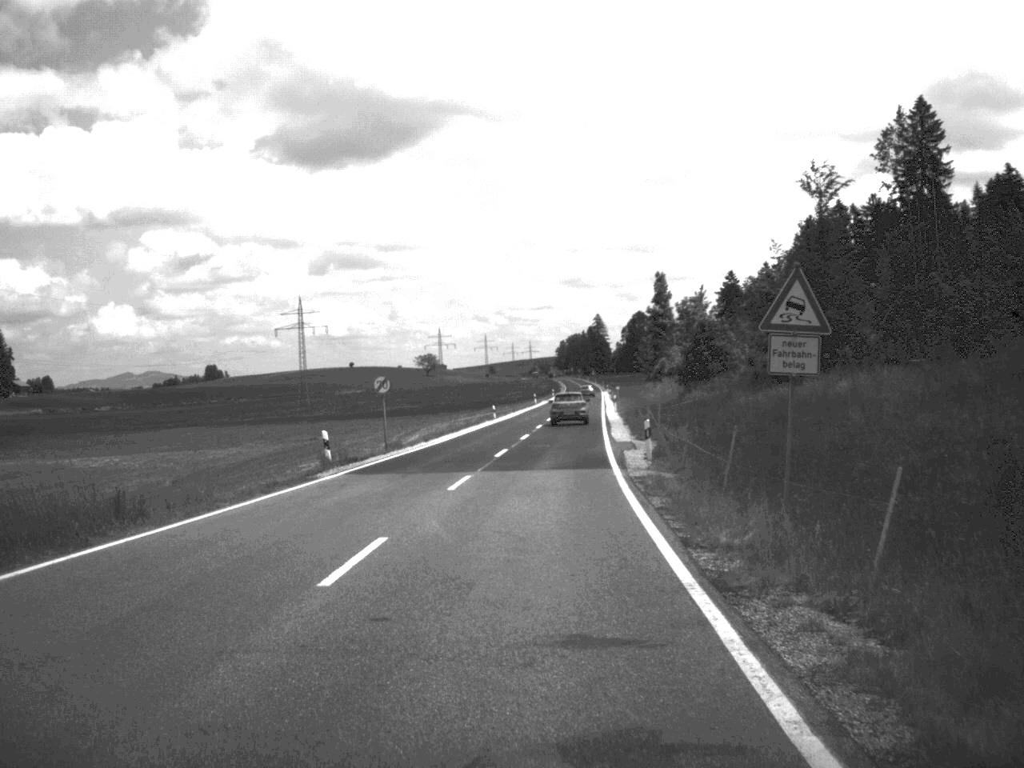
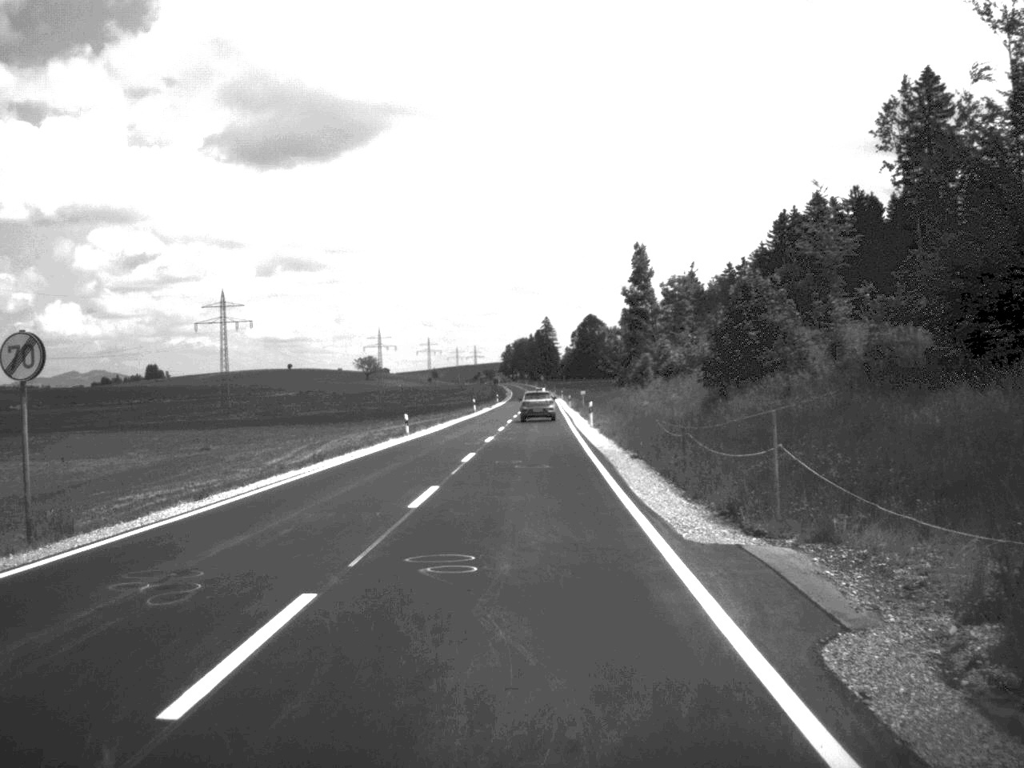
(+0.6, +28.0) m; +2°
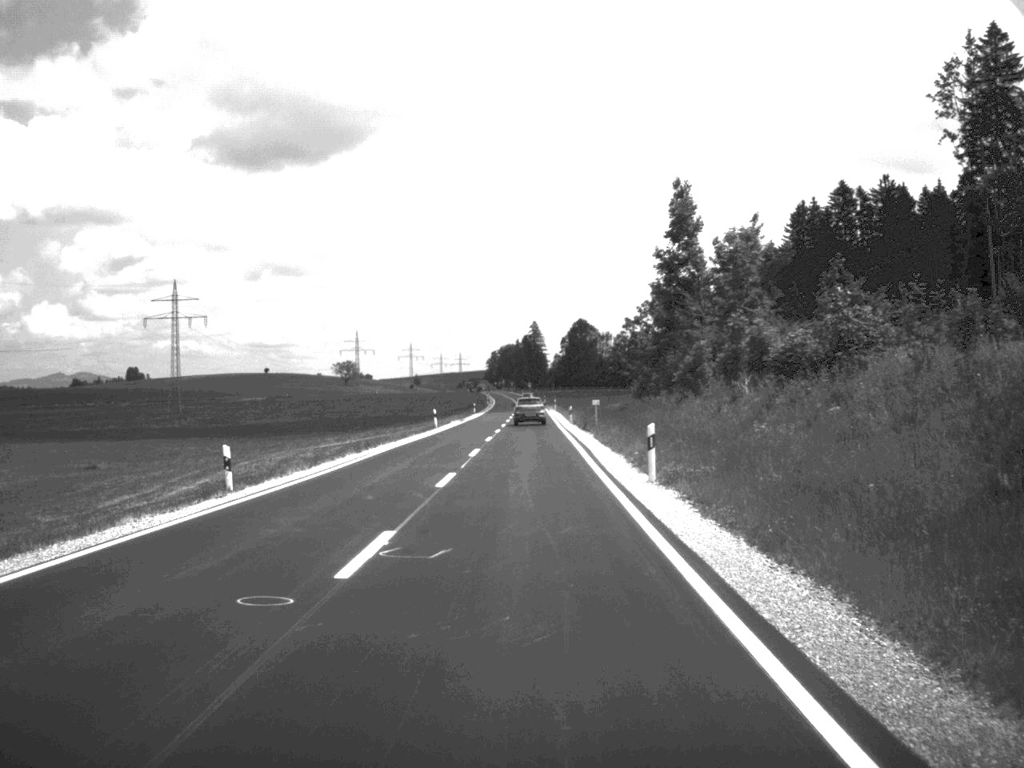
(+0.2, +30.5) m; 0°
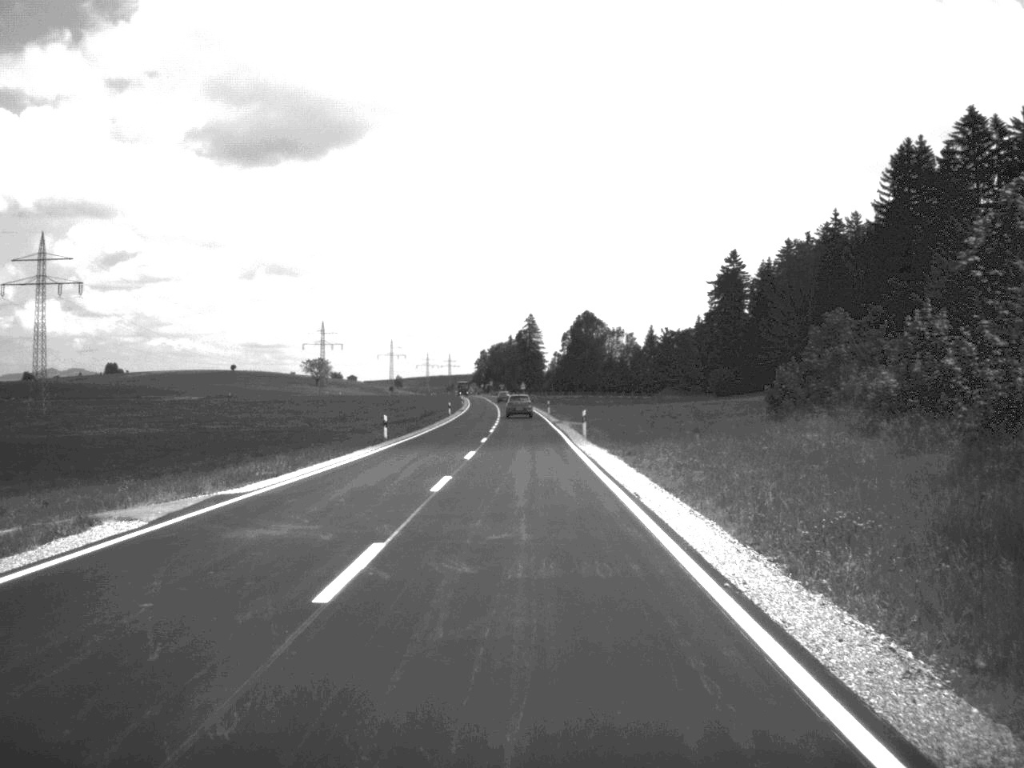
(+0.2, +72.4) m; 0°
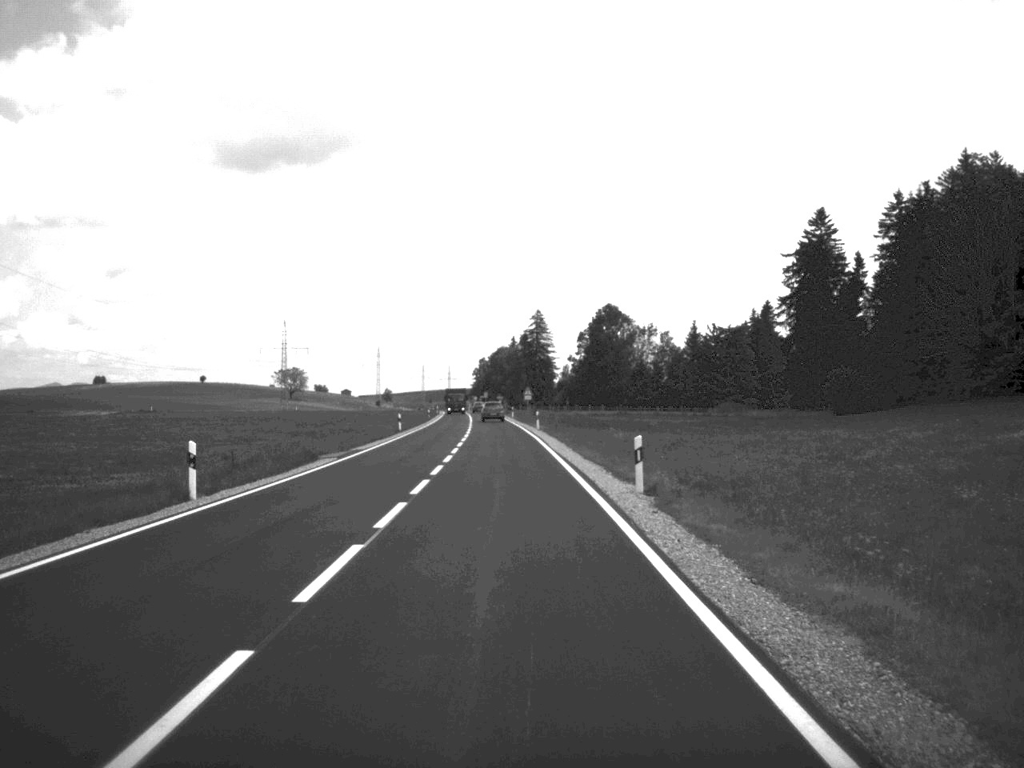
(-0.2, +76.9) m; -1°
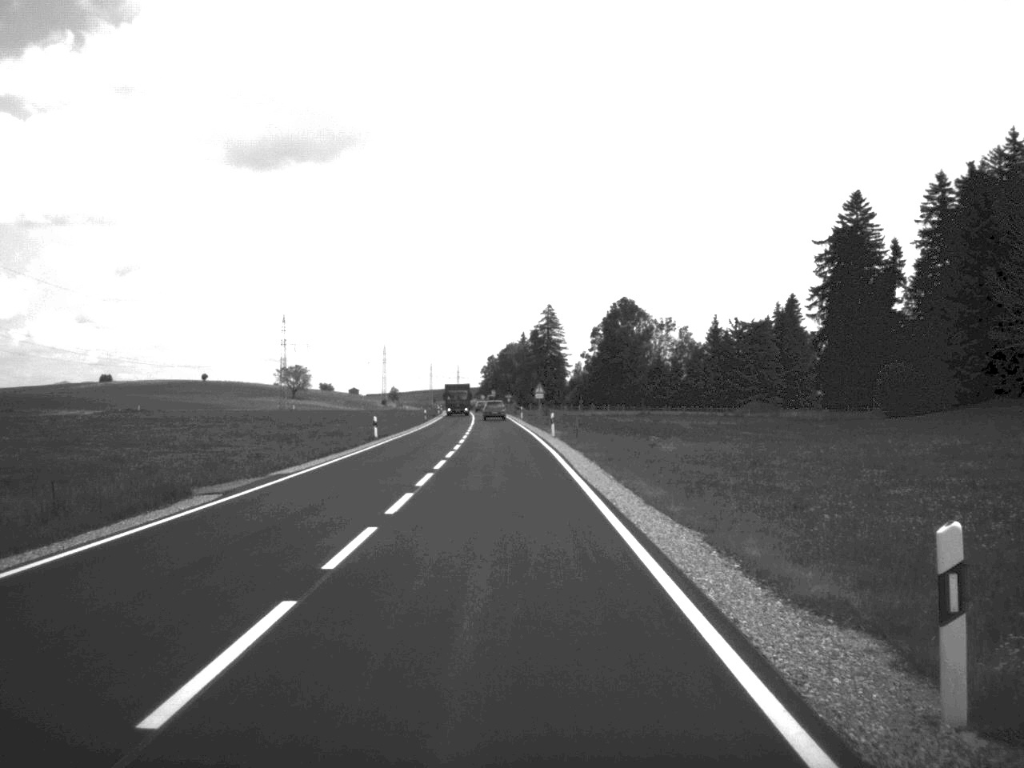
(-0.1, +15.7) m; -1°
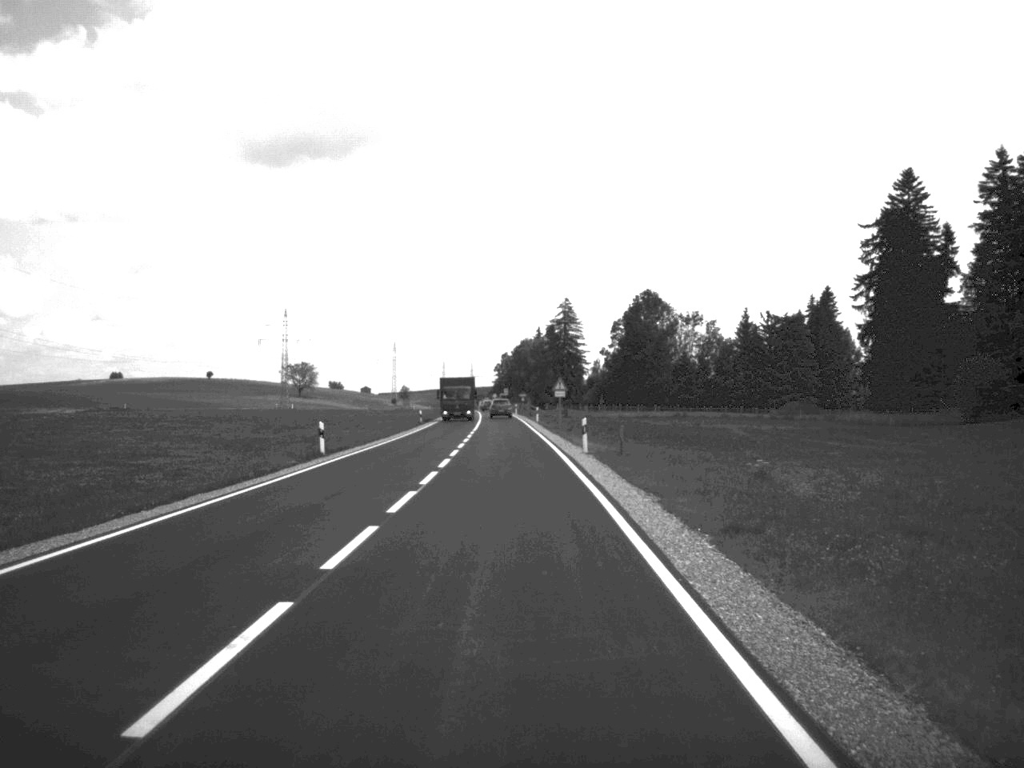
(-0.1, +18.0) m; -1°
